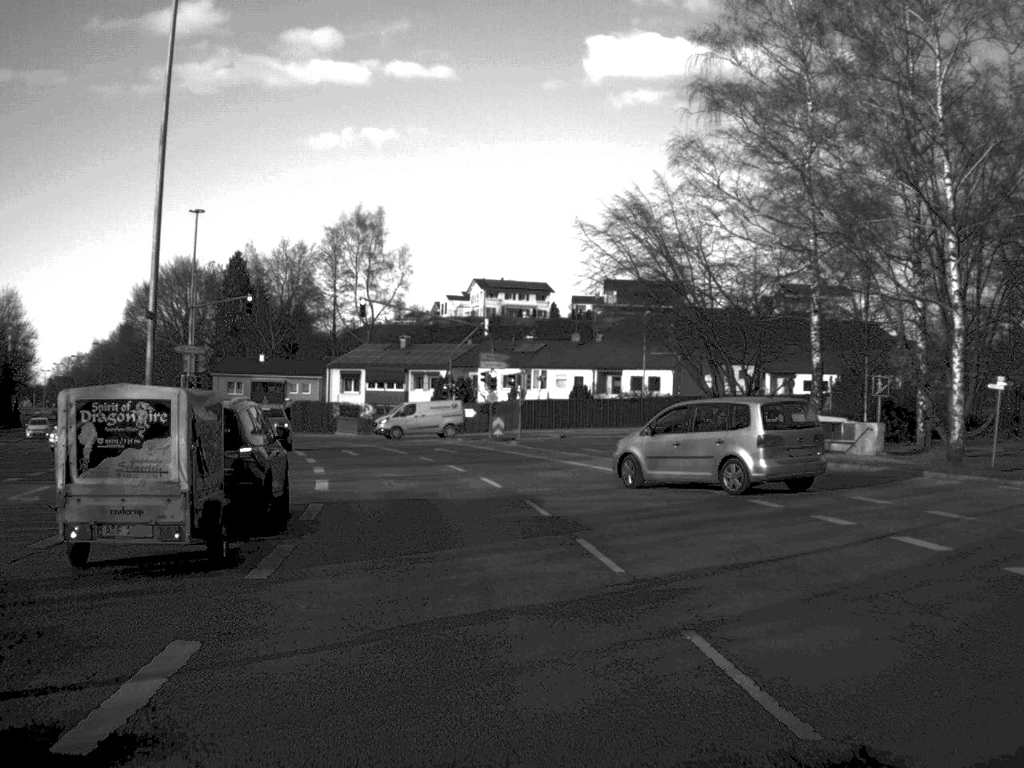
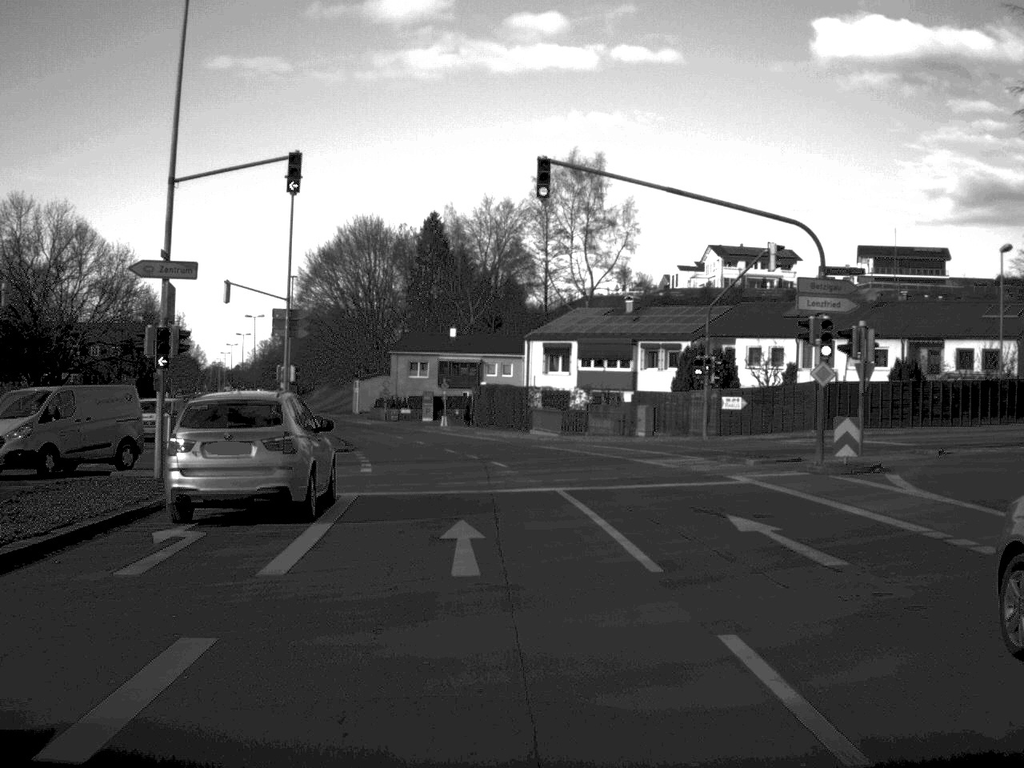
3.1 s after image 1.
(-2.7, +30.2) m; -10°
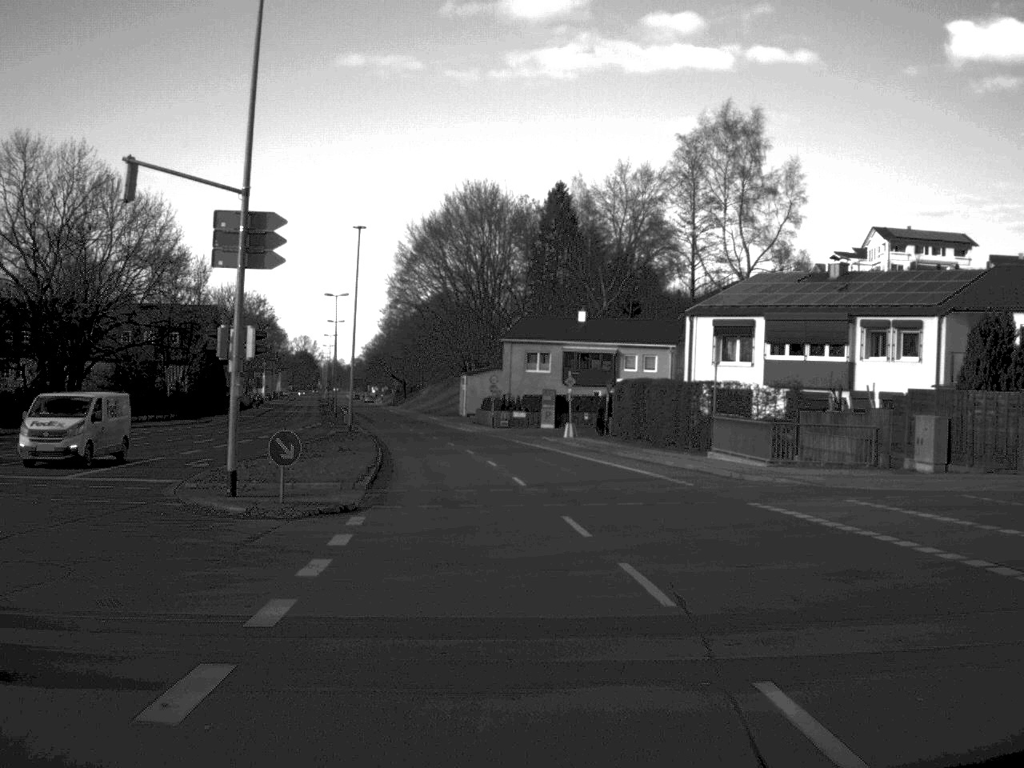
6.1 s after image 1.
(-1.3, +25.4) m; -6°
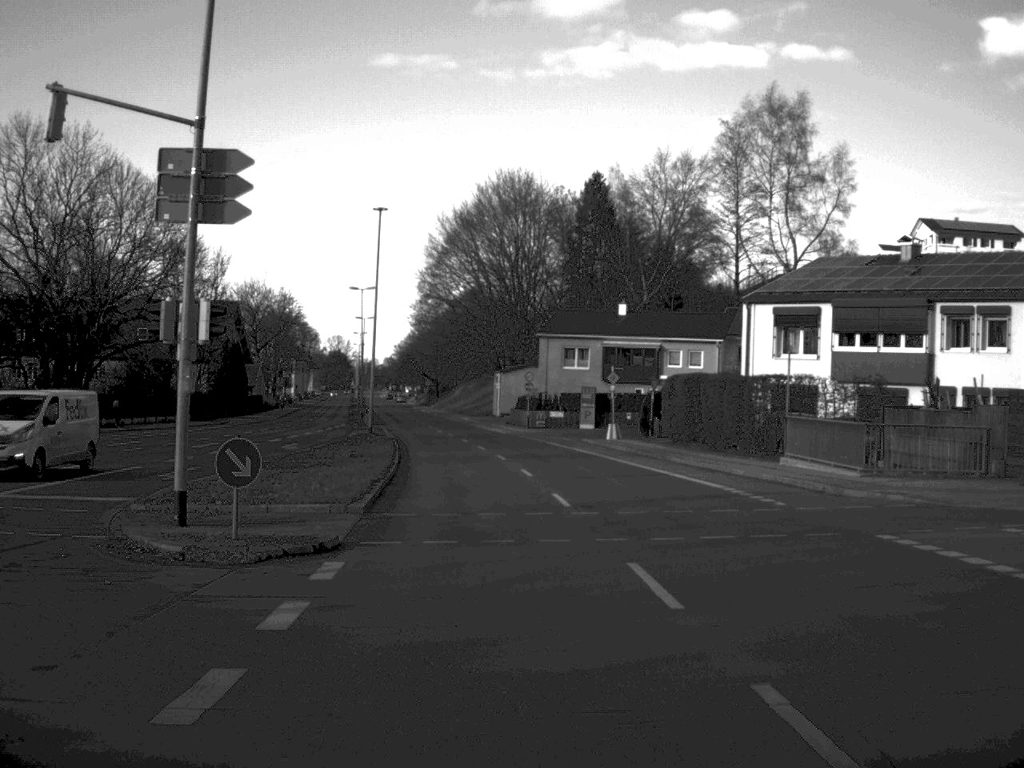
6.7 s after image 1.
(-0.1, +6.0) m; -2°
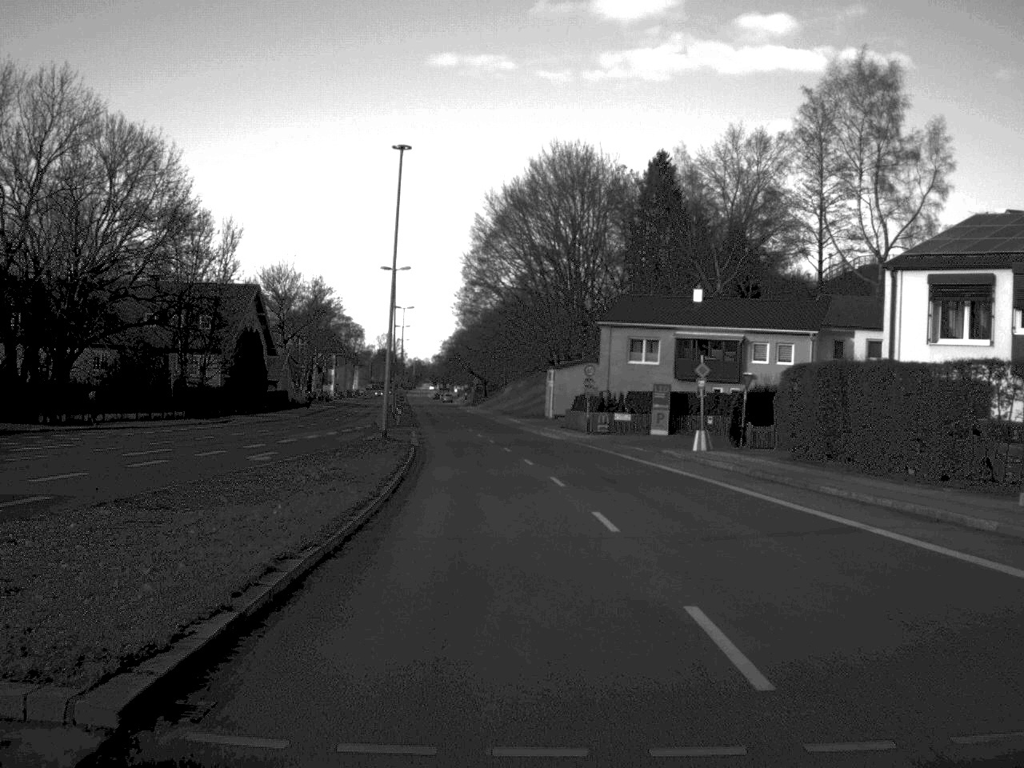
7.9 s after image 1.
(-0.3, +13.8) m; -2°
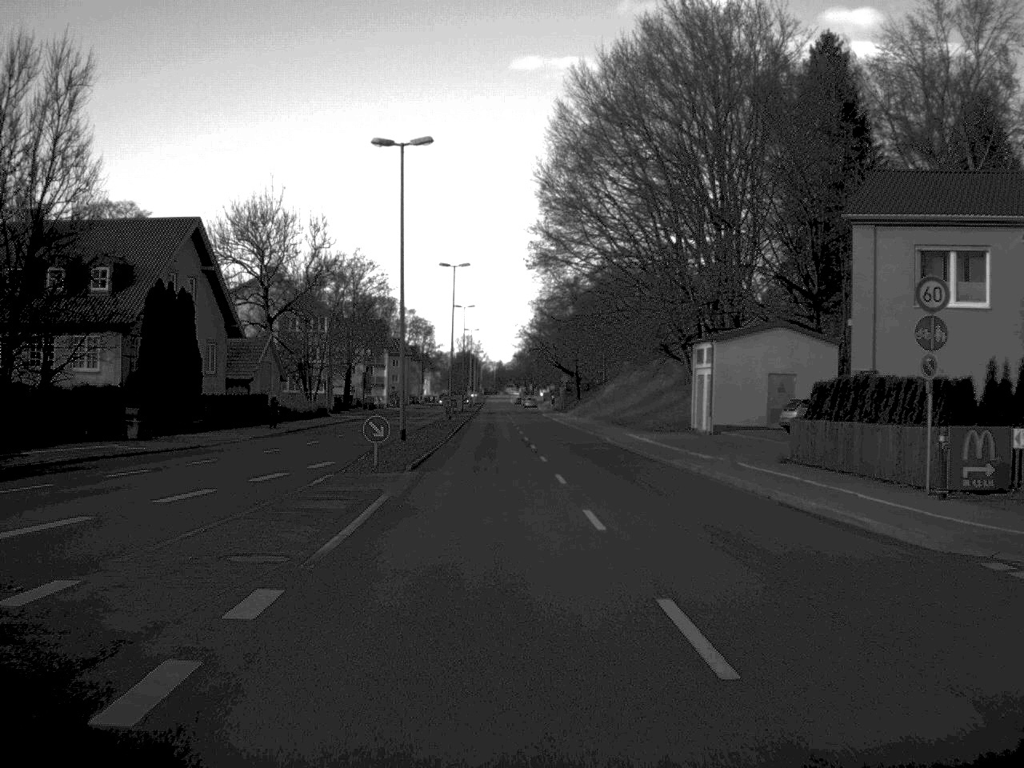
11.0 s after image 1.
(-1.8, +44.3) m; -4°
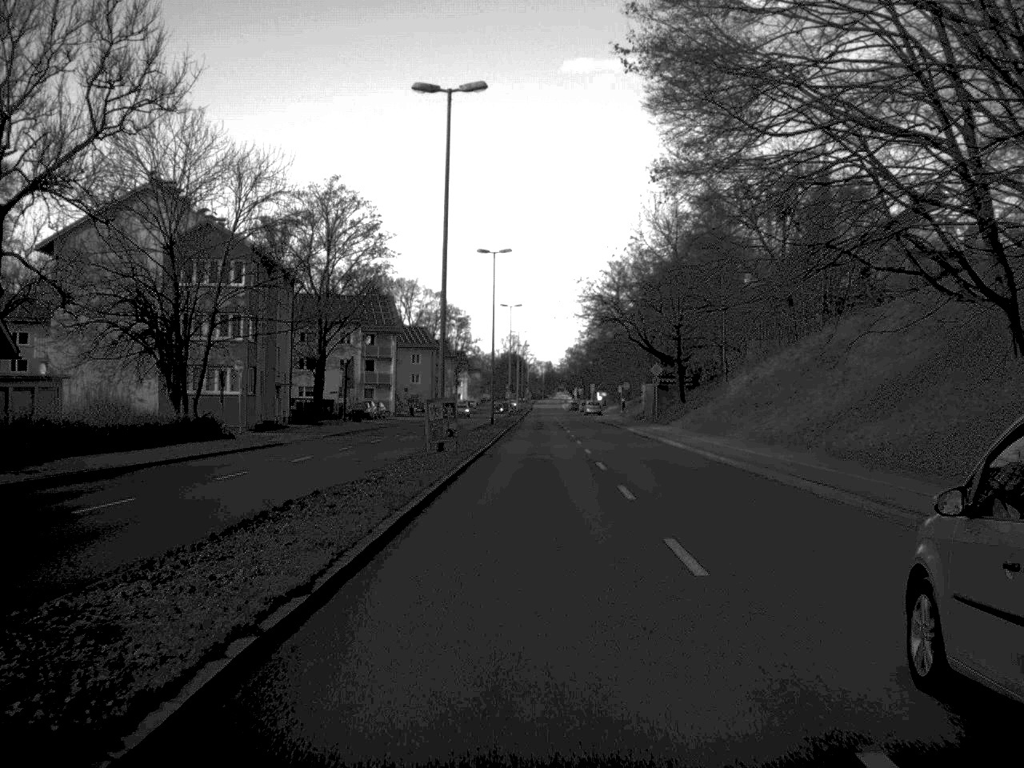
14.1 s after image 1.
(-1.2, +49.4) m; -2°
